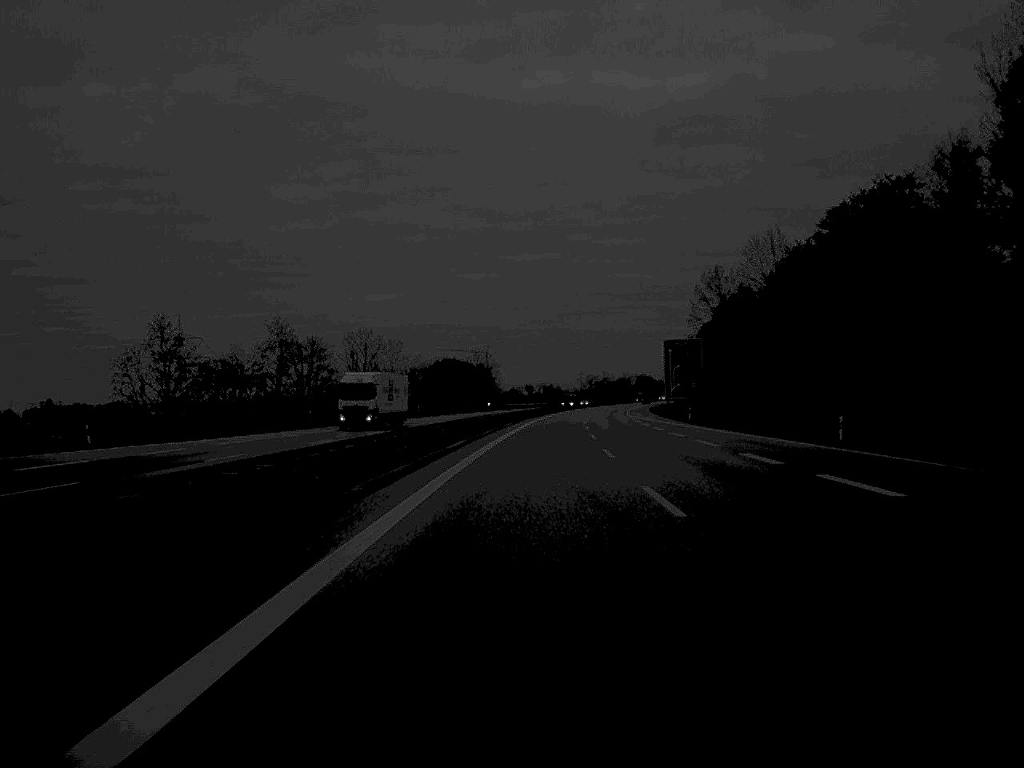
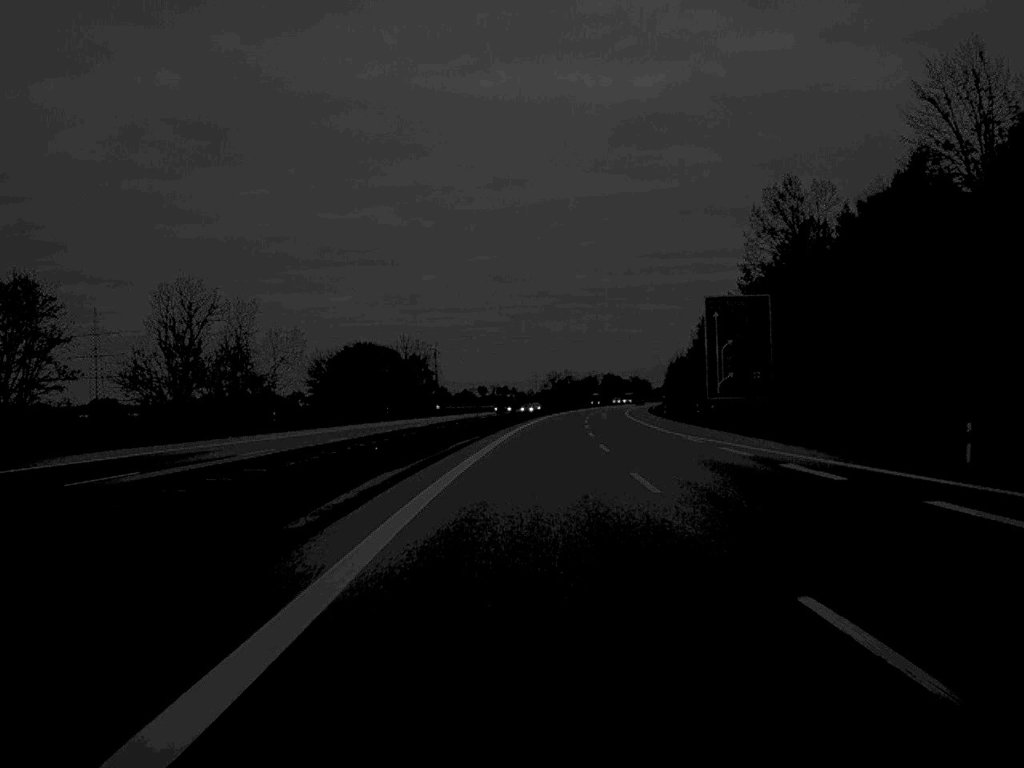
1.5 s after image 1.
(+1.1, +66.4) m; +2°
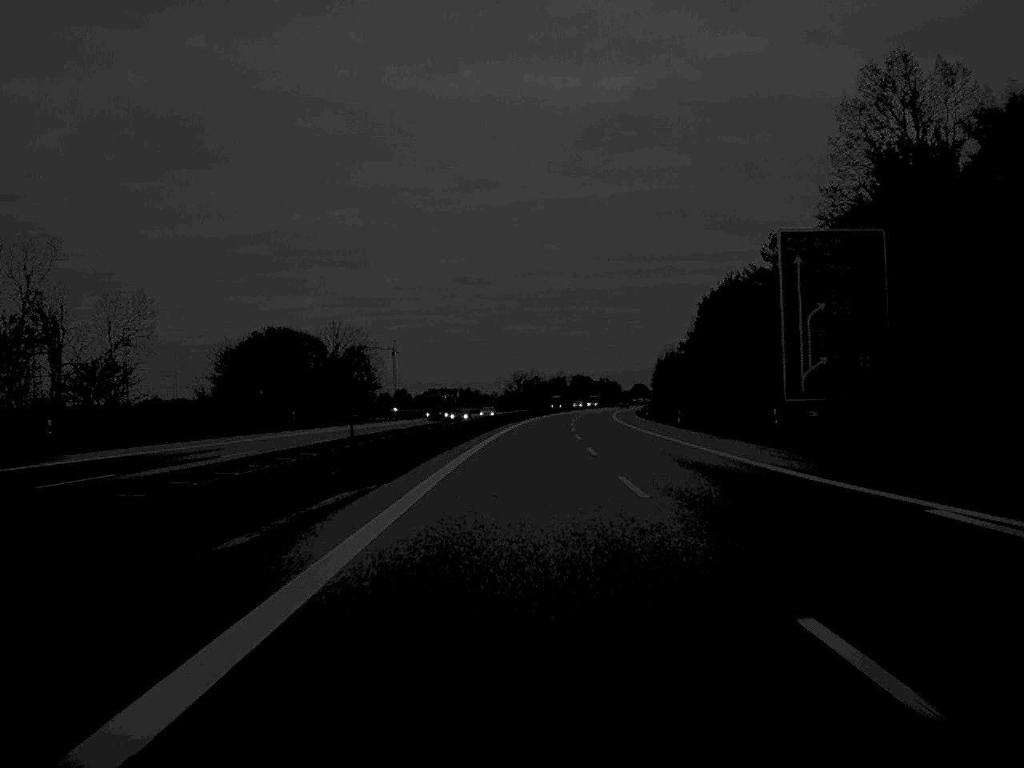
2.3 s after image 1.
(+0.5, +36.2) m; +2°
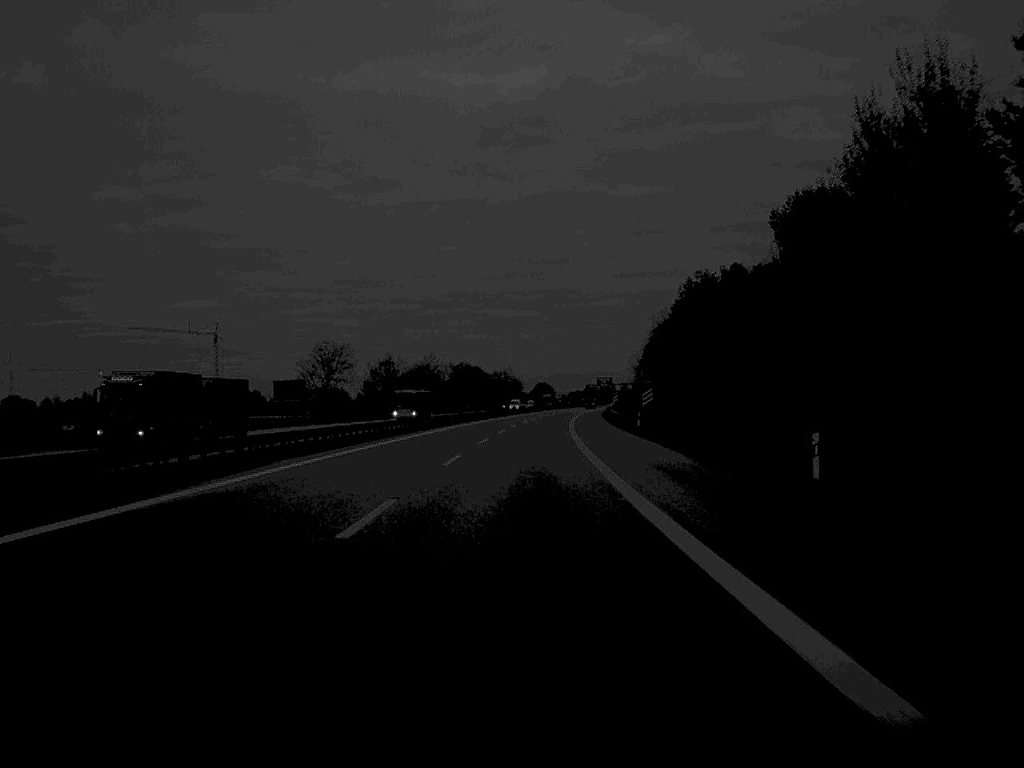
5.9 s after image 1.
(+9.5, +165.8) m; +5°
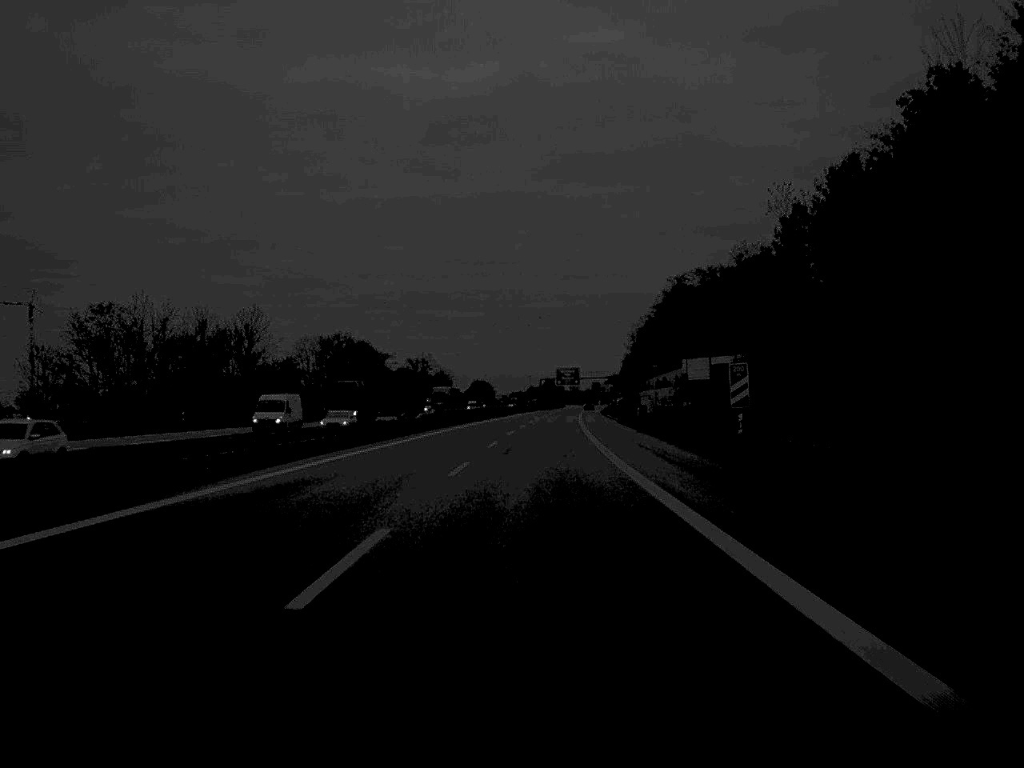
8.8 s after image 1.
(+2.8, +130.0) m; +3°
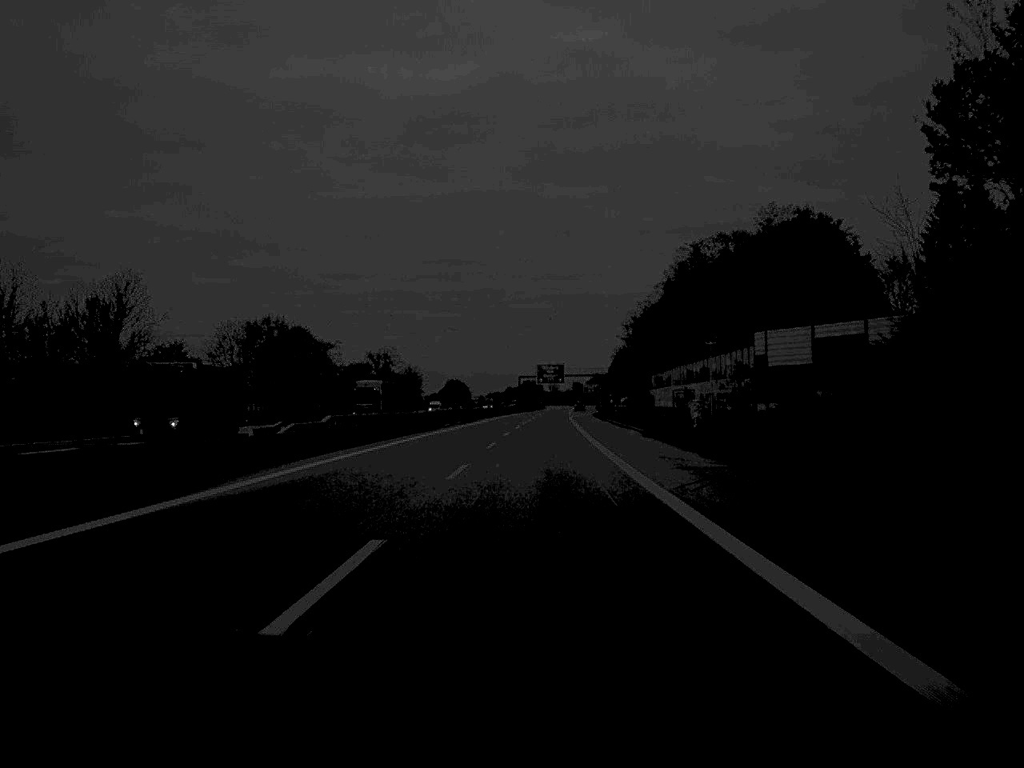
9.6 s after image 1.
(+0.3, +36.3) m; +1°
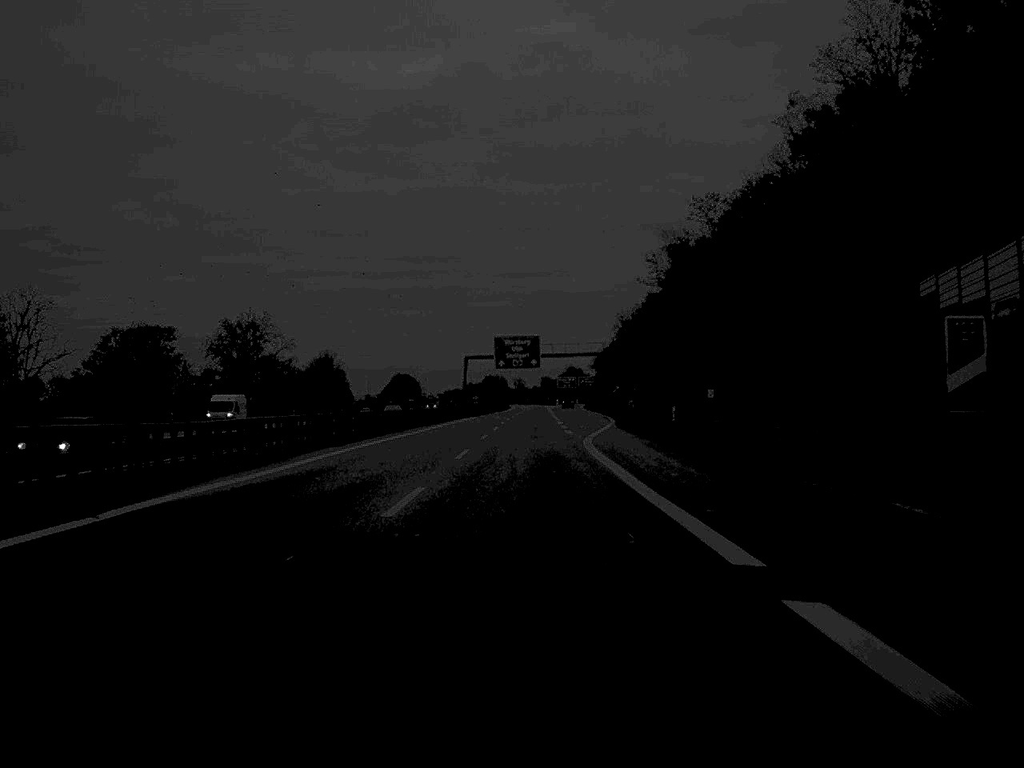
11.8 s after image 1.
(+1.6, +98.2) m; +1°
